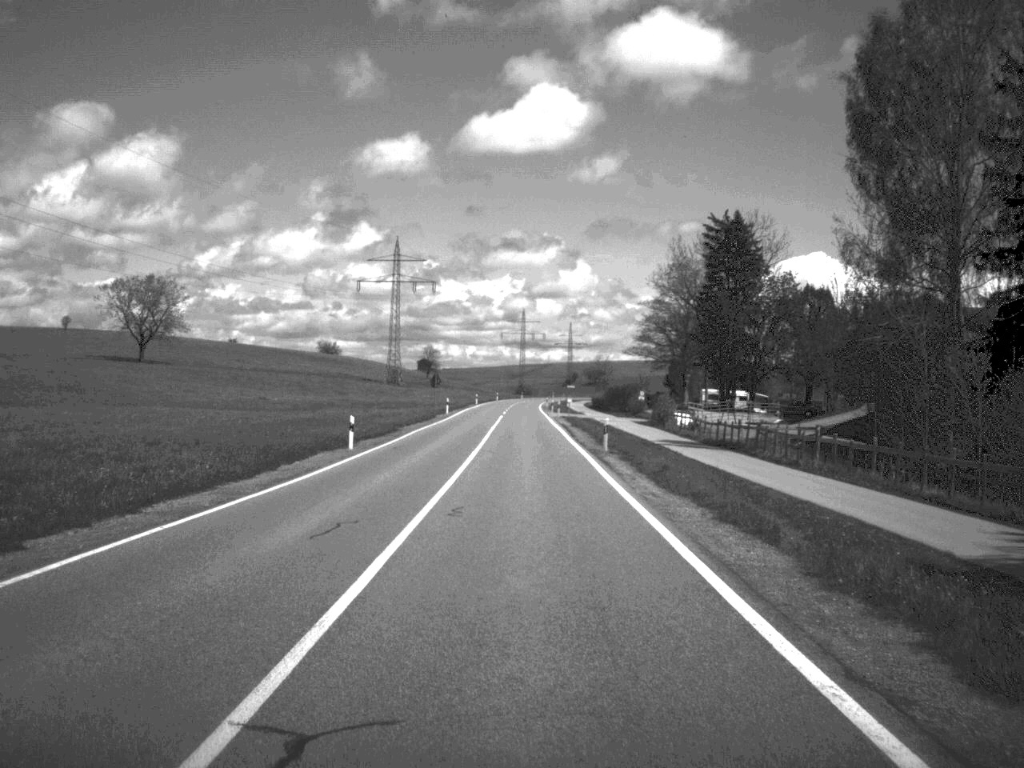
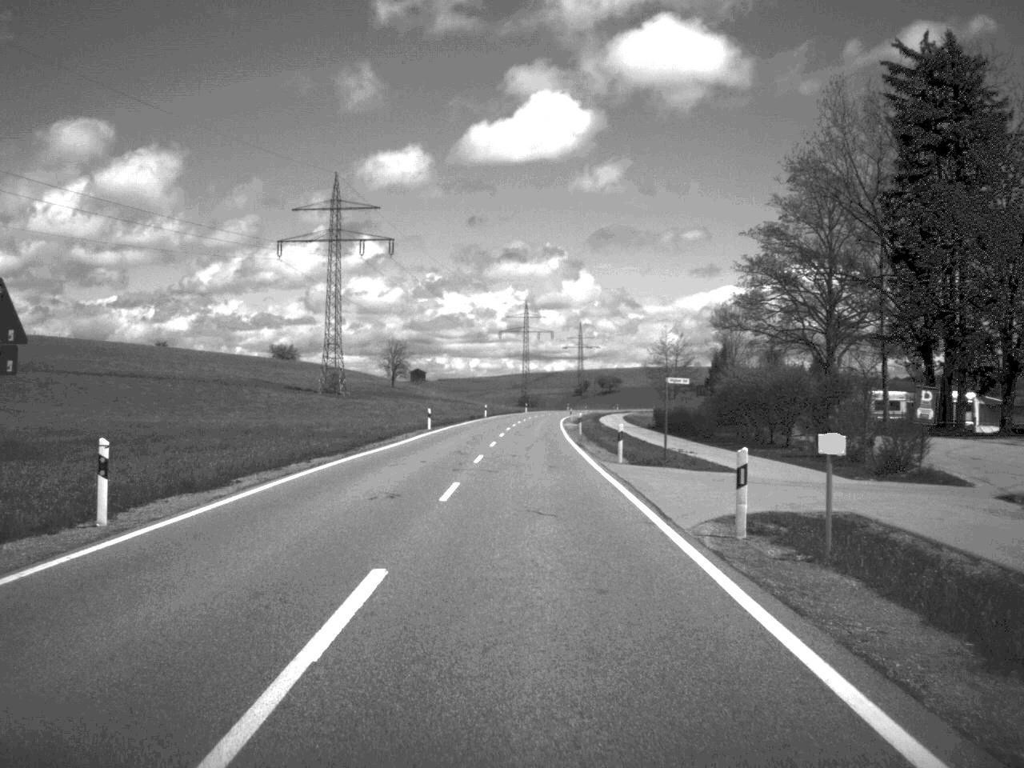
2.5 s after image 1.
(-0.3, +72.3) m; 0°
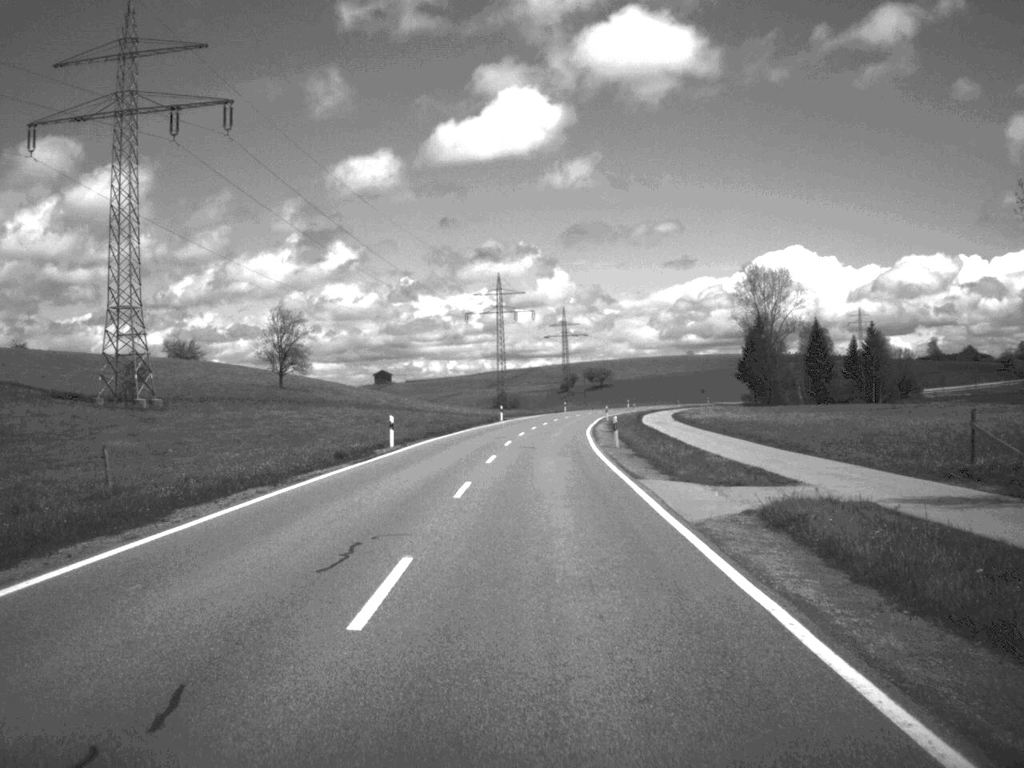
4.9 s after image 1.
(+0.3, +70.0) m; +1°
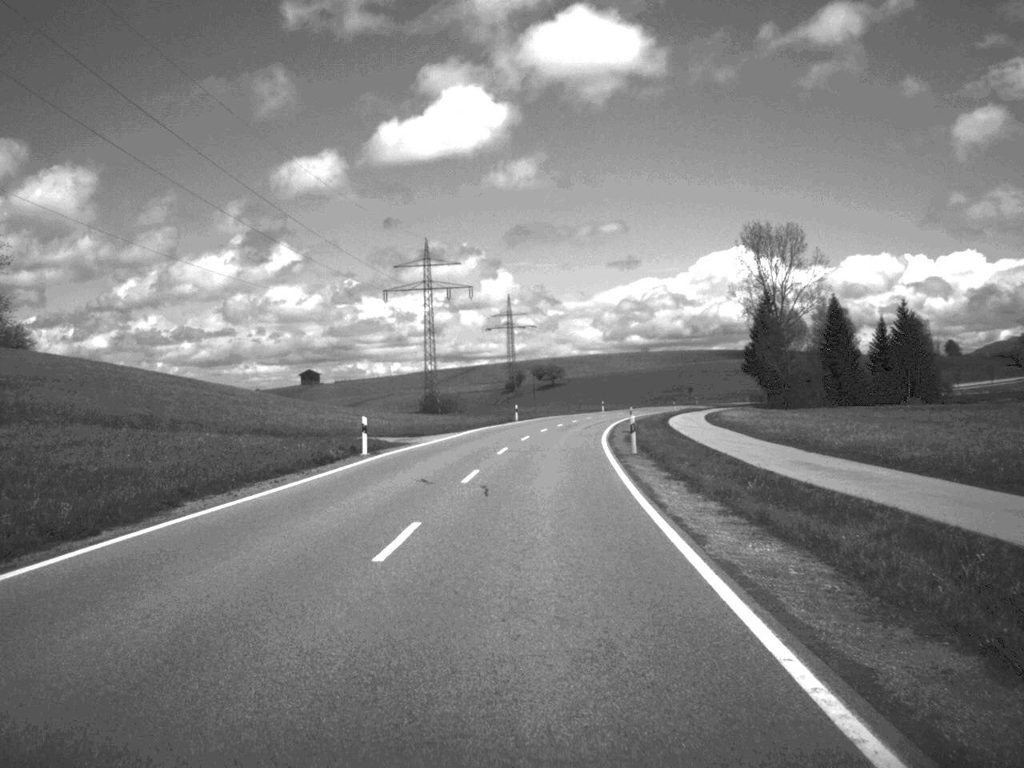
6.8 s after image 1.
(+1.2, +55.7) m; +2°
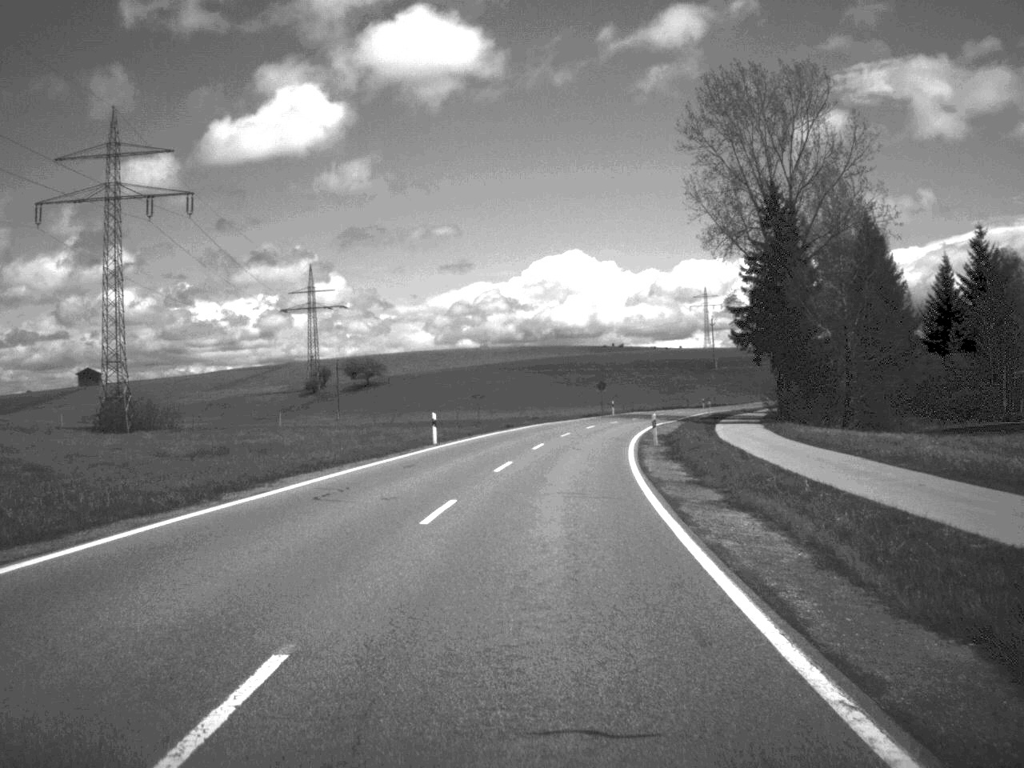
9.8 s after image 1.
(+5.3, +90.6) m; +7°
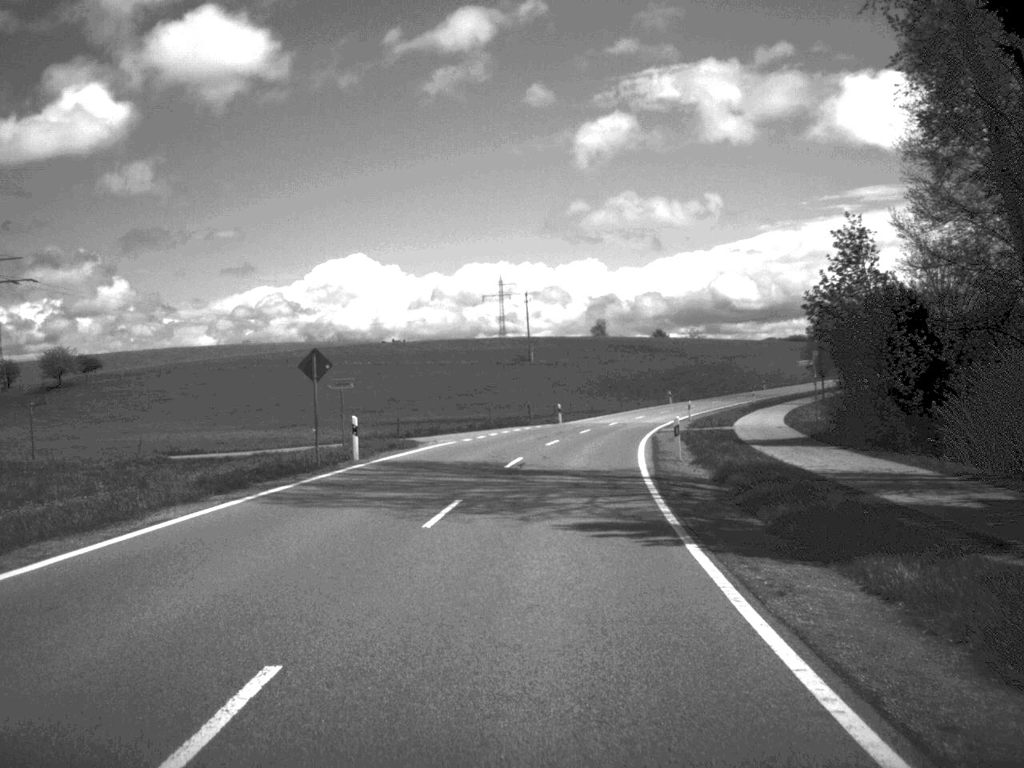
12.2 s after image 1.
(+5.7, +70.5) m; +10°
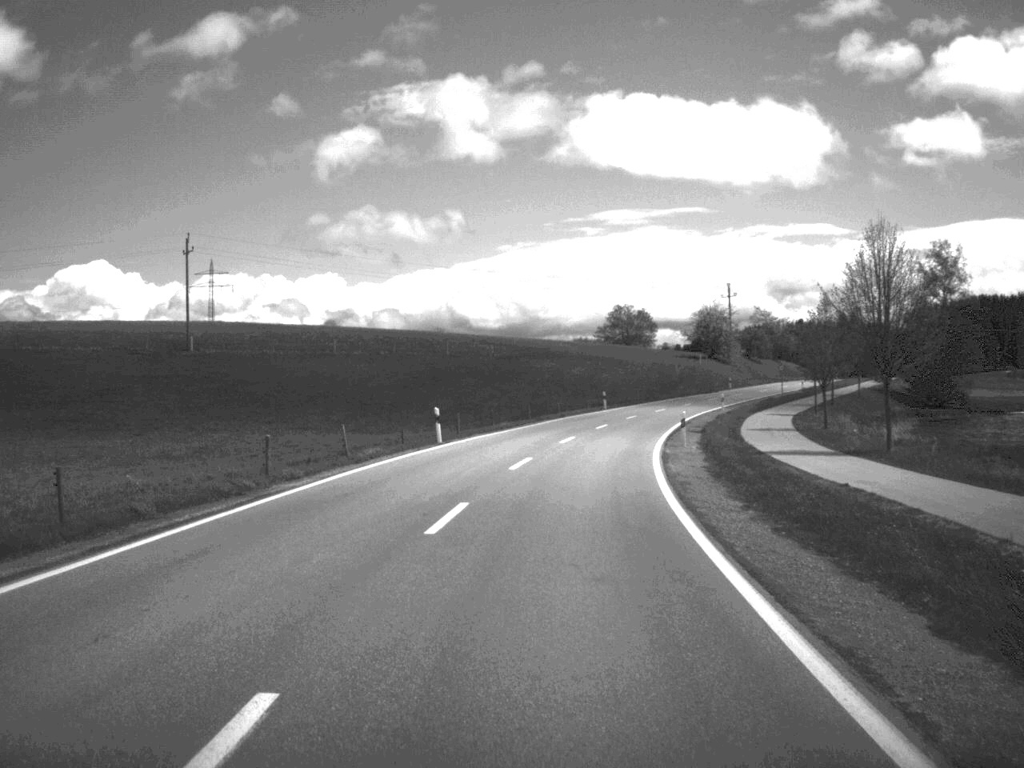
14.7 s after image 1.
(+7.2, +72.4) m; +12°
